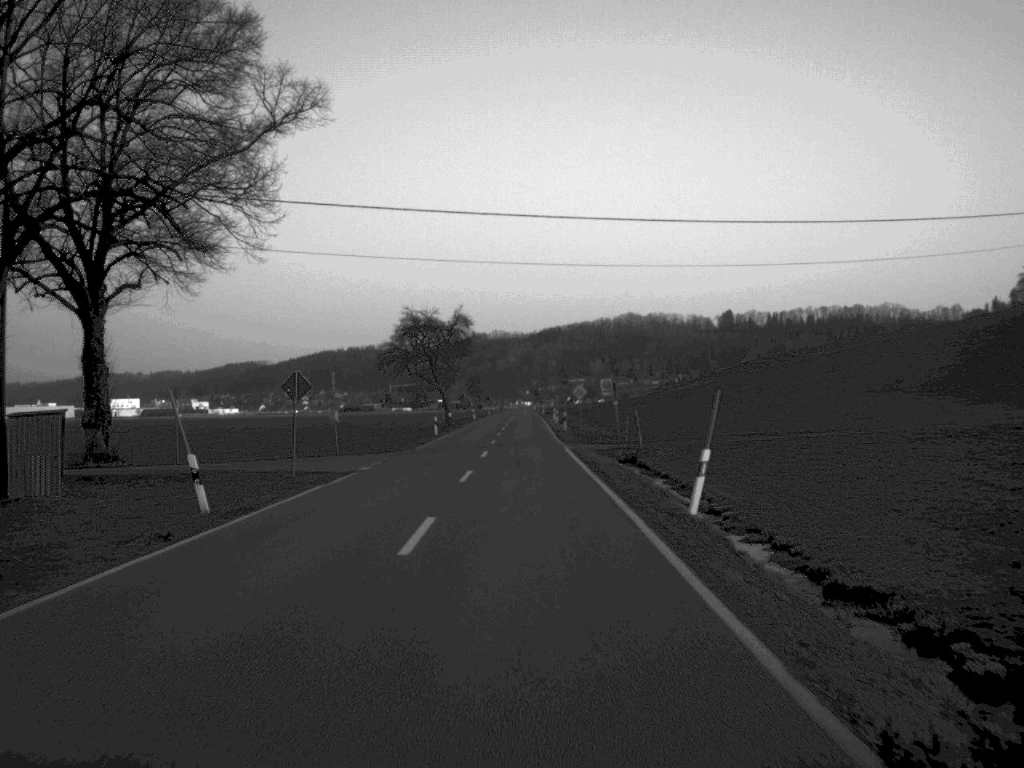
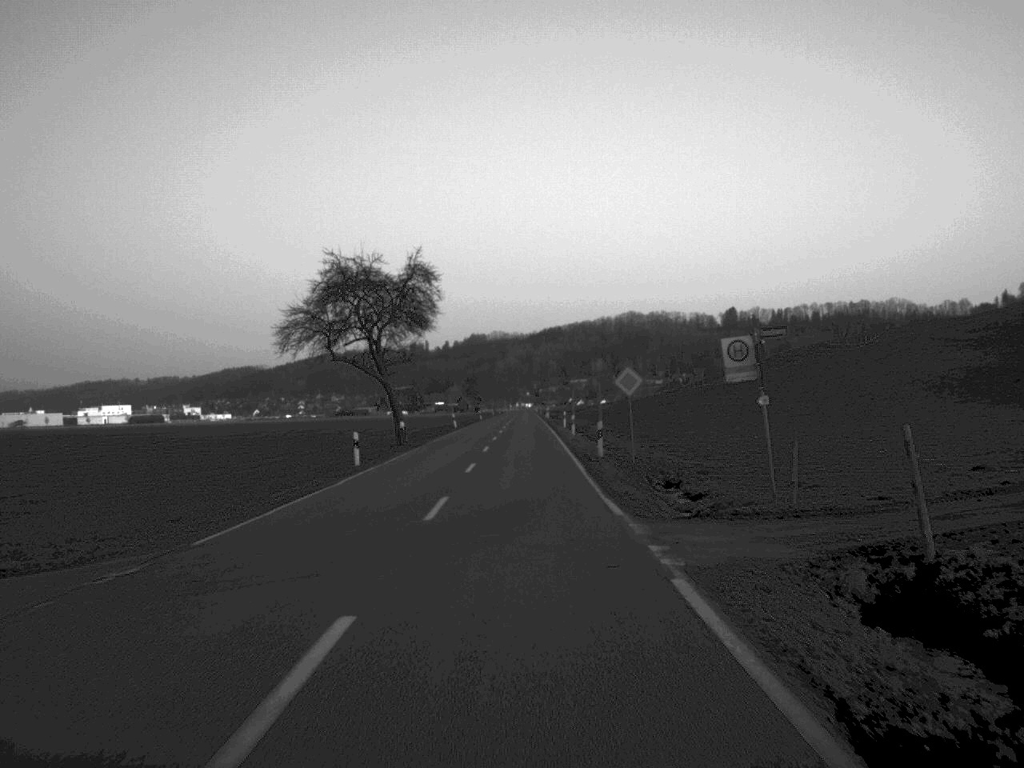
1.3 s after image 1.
(0.0, +32.0) m; 0°
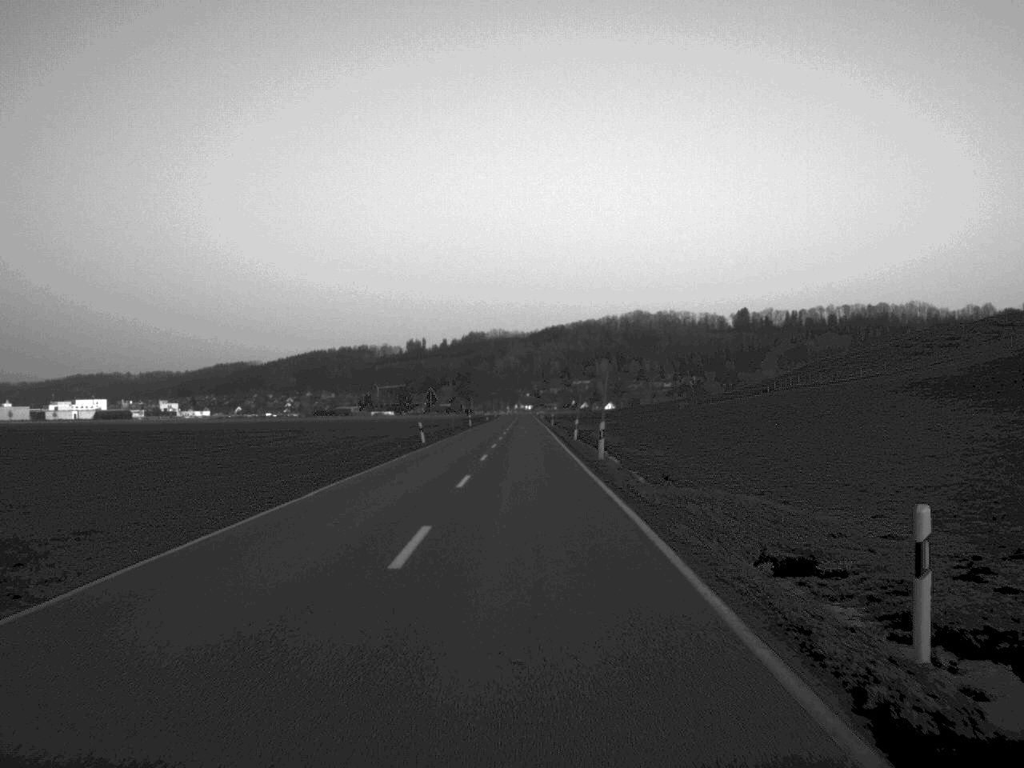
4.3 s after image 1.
(-0.1, +77.8) m; 0°
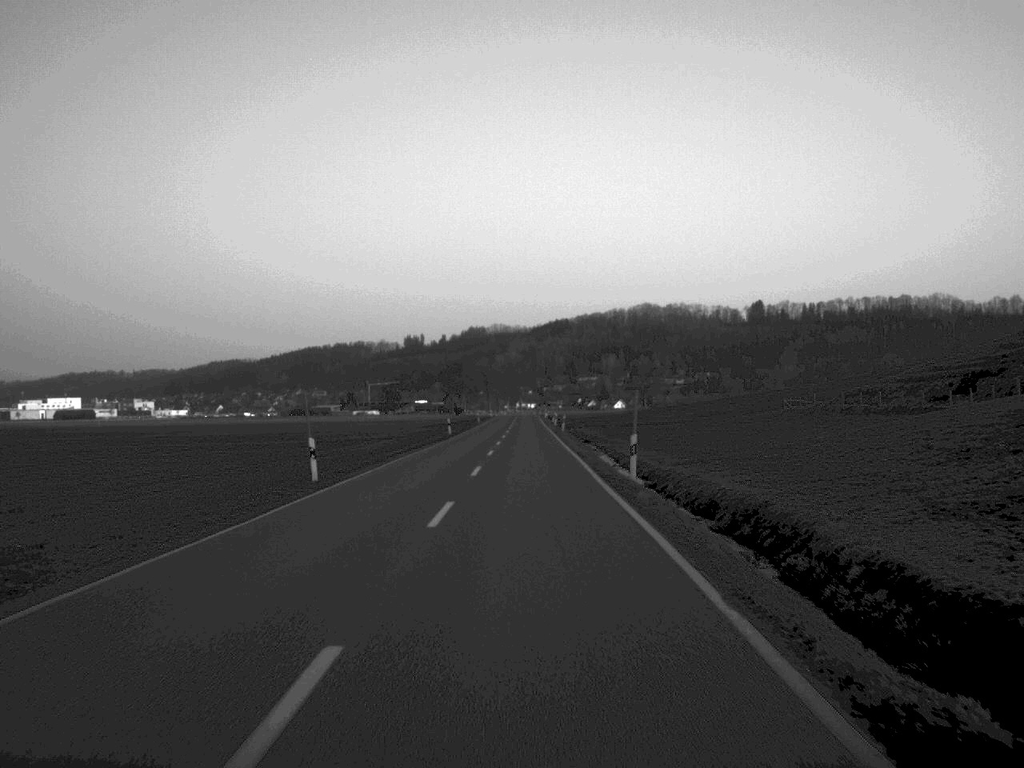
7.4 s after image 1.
(0.0, +80.7) m; 0°
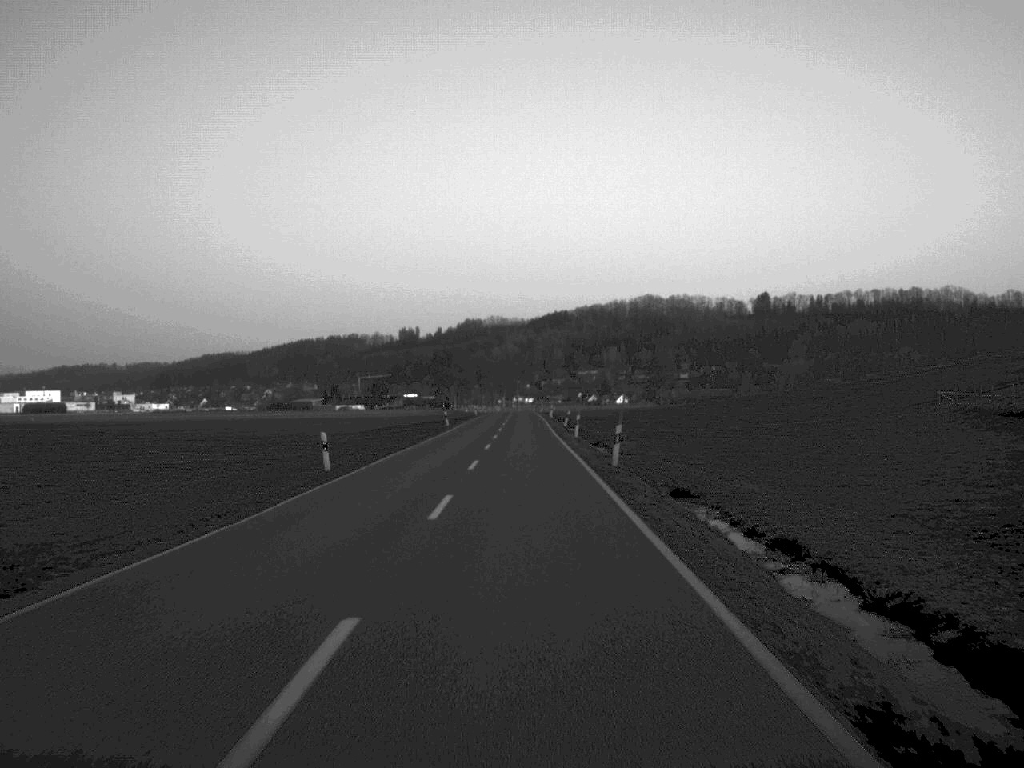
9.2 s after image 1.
(+0.1, +47.3) m; 0°
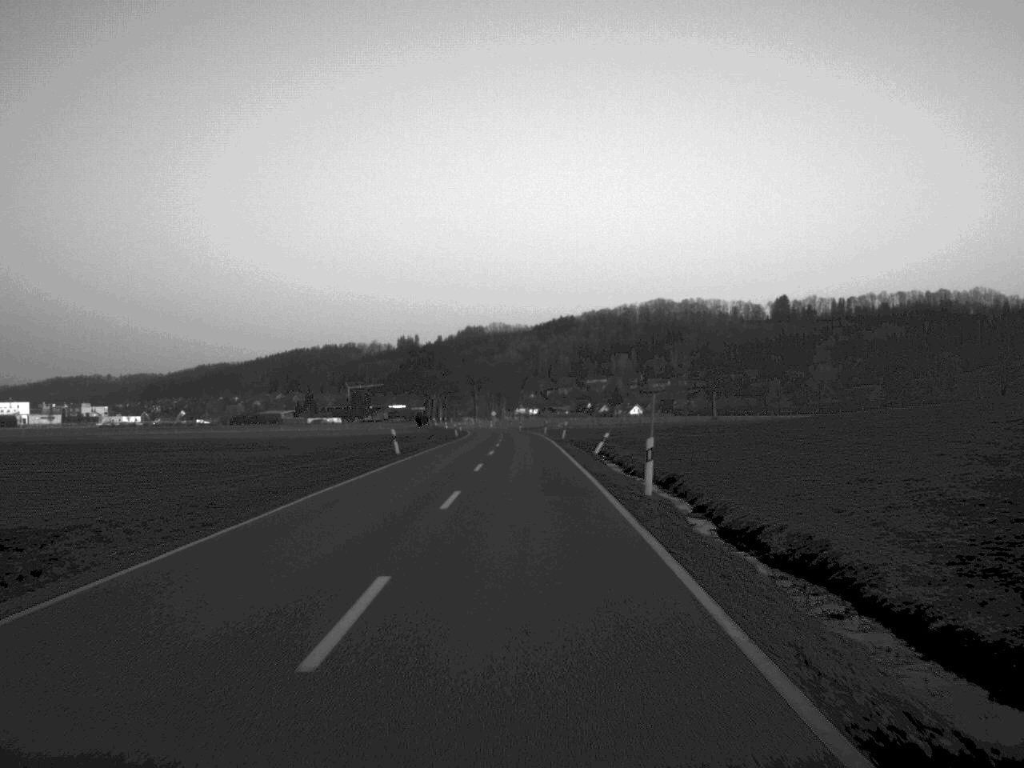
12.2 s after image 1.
(-0.1, +82.0) m; 0°
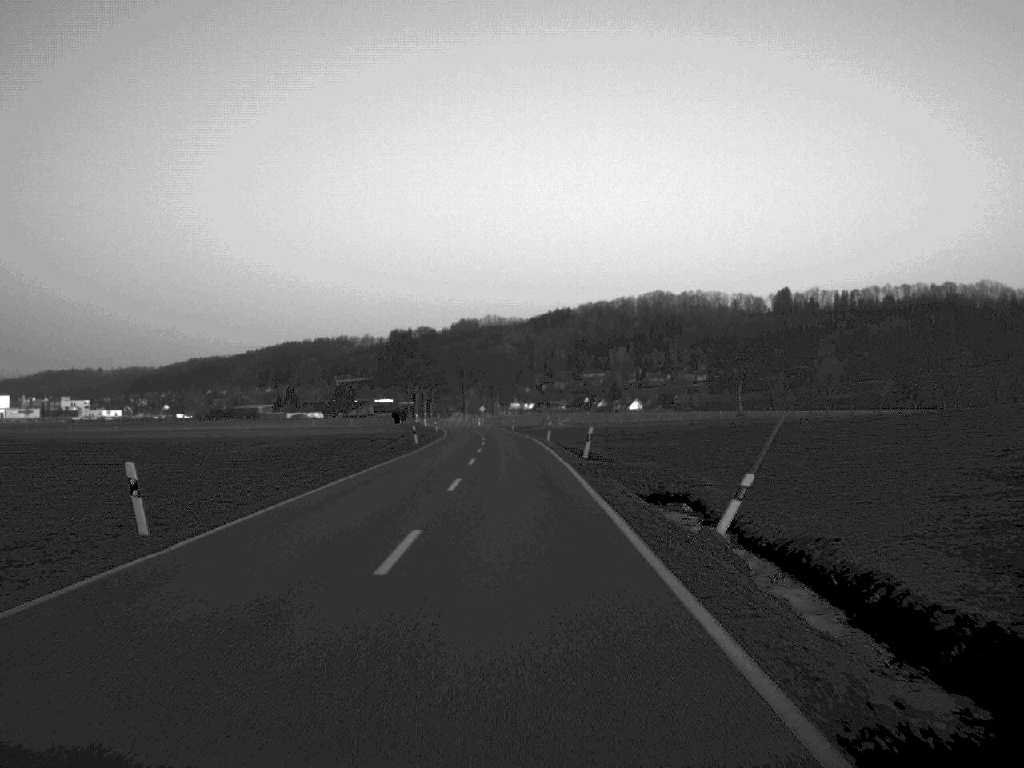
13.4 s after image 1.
(+0.1, +32.1) m; 0°
